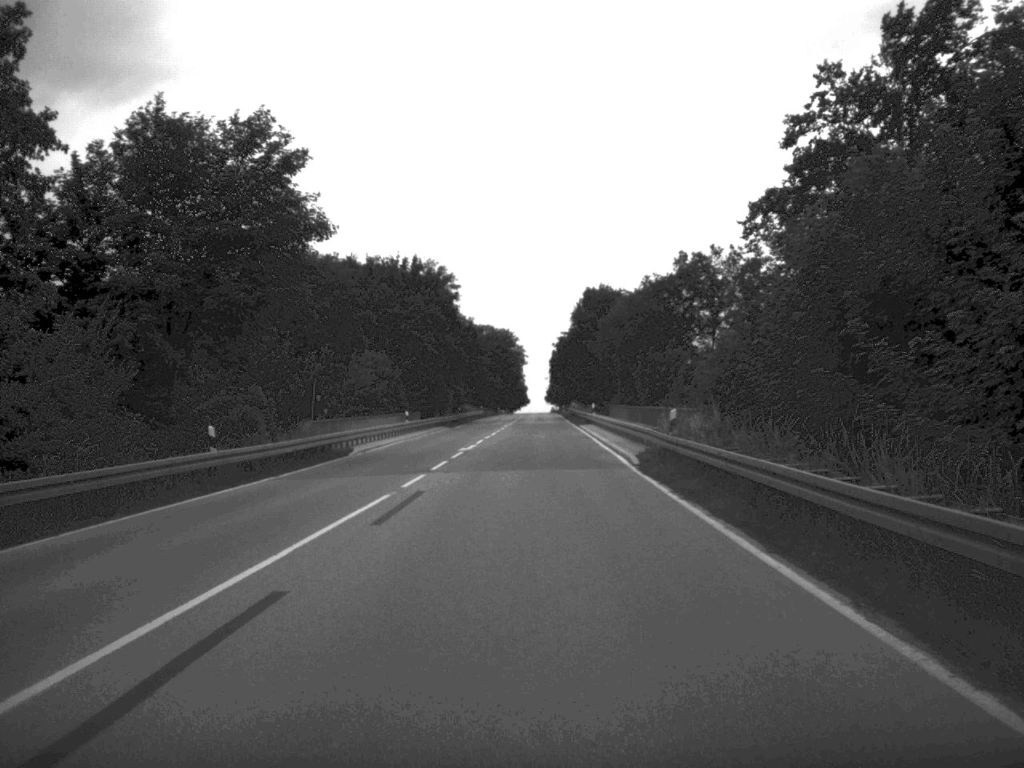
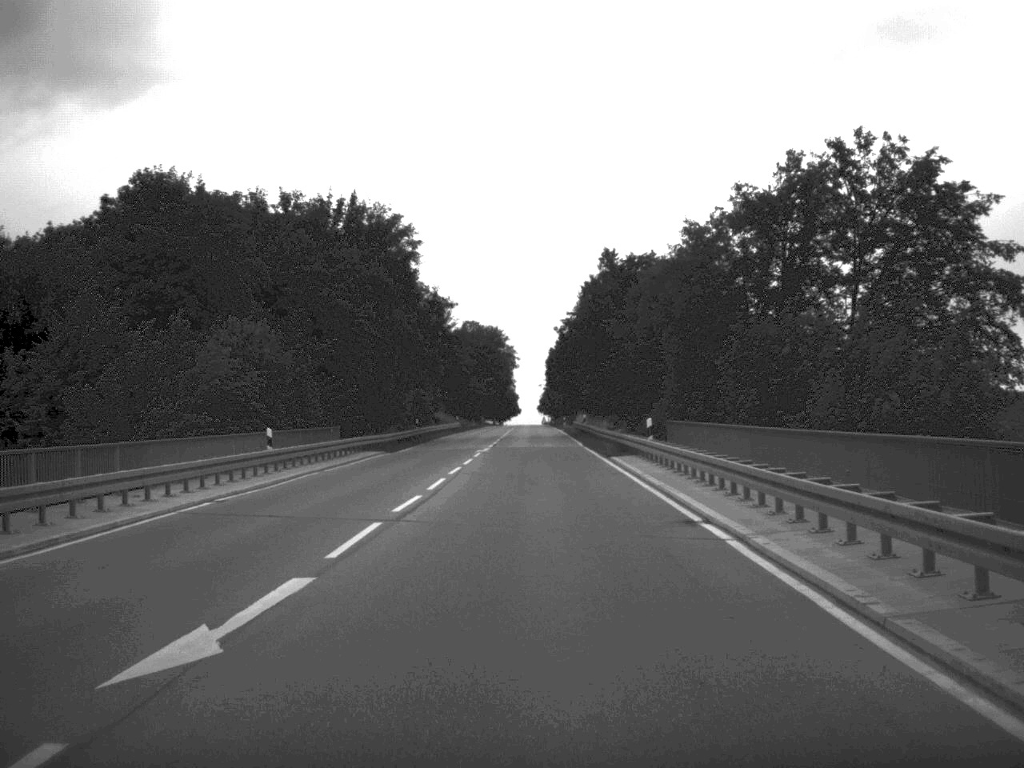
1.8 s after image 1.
(+0.1, +34.0) m; 0°
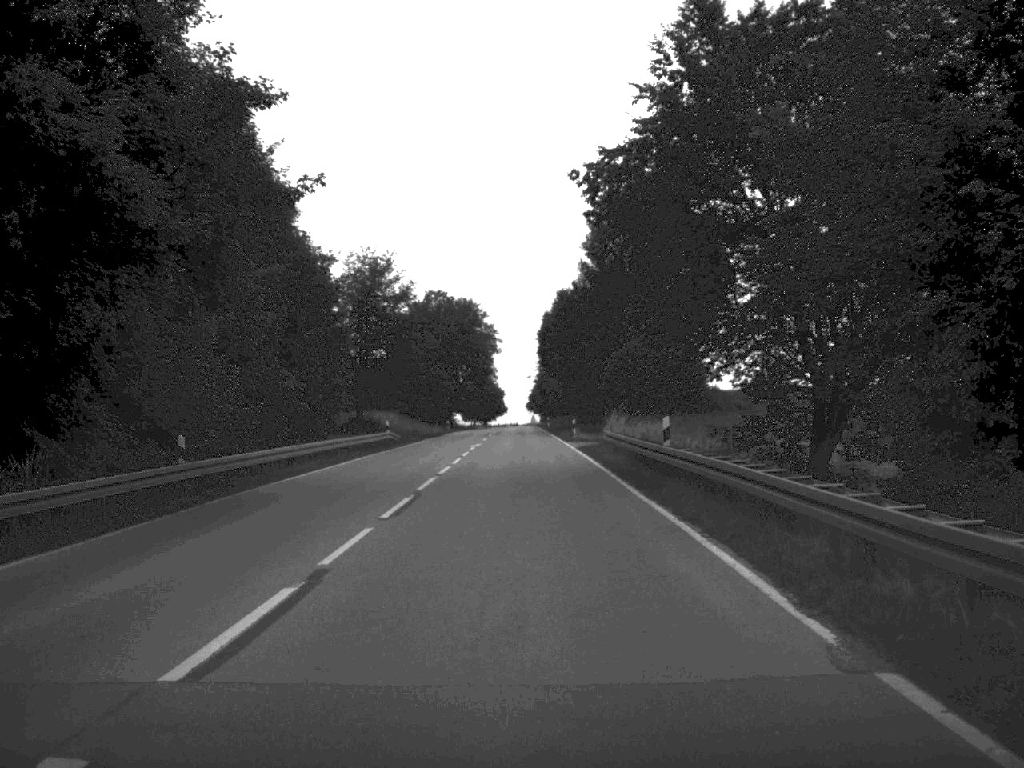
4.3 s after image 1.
(+0.4, +47.9) m; 0°
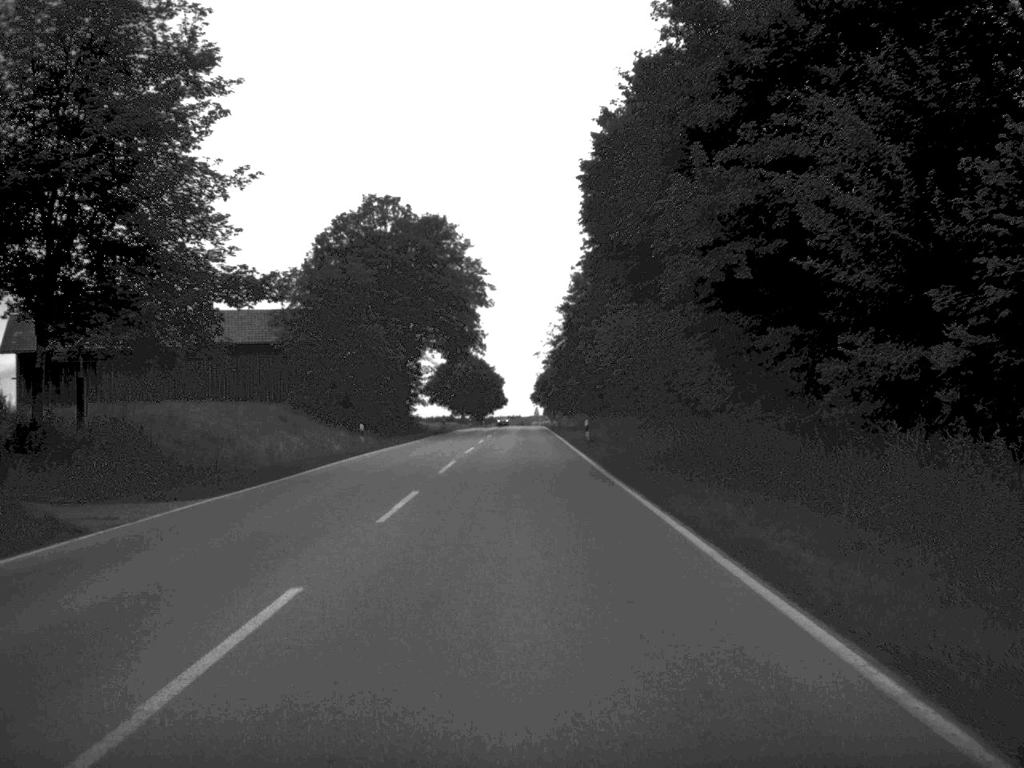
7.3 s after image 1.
(-0.4, +61.6) m; 0°
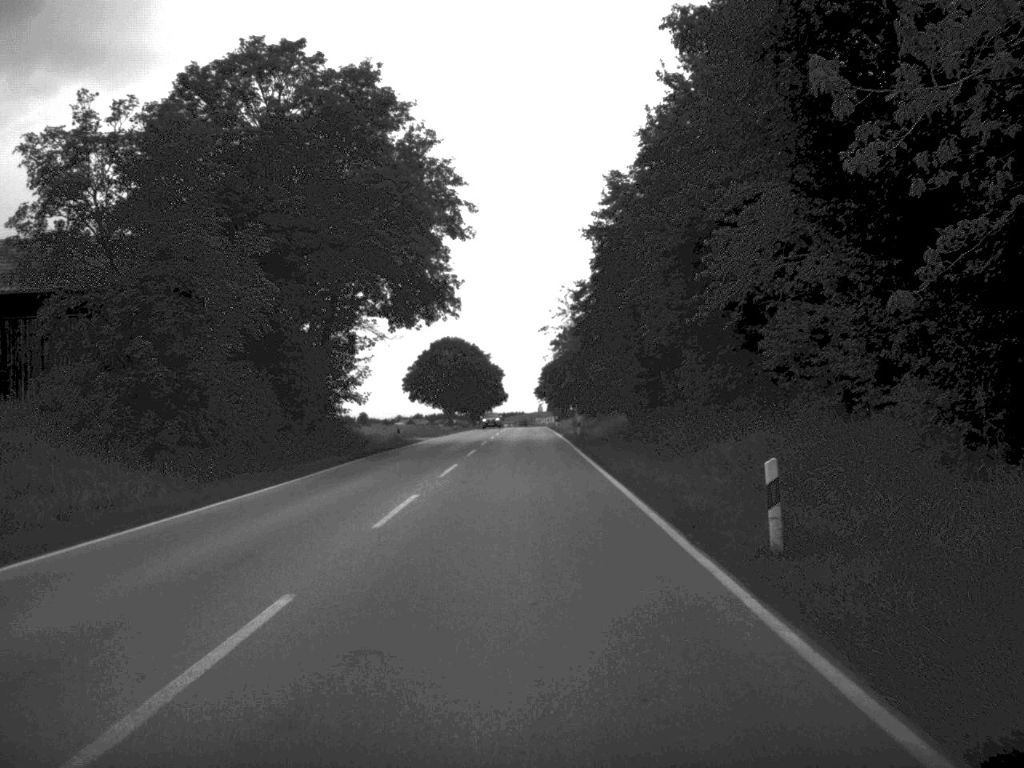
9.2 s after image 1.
(-0.1, +37.0) m; 0°
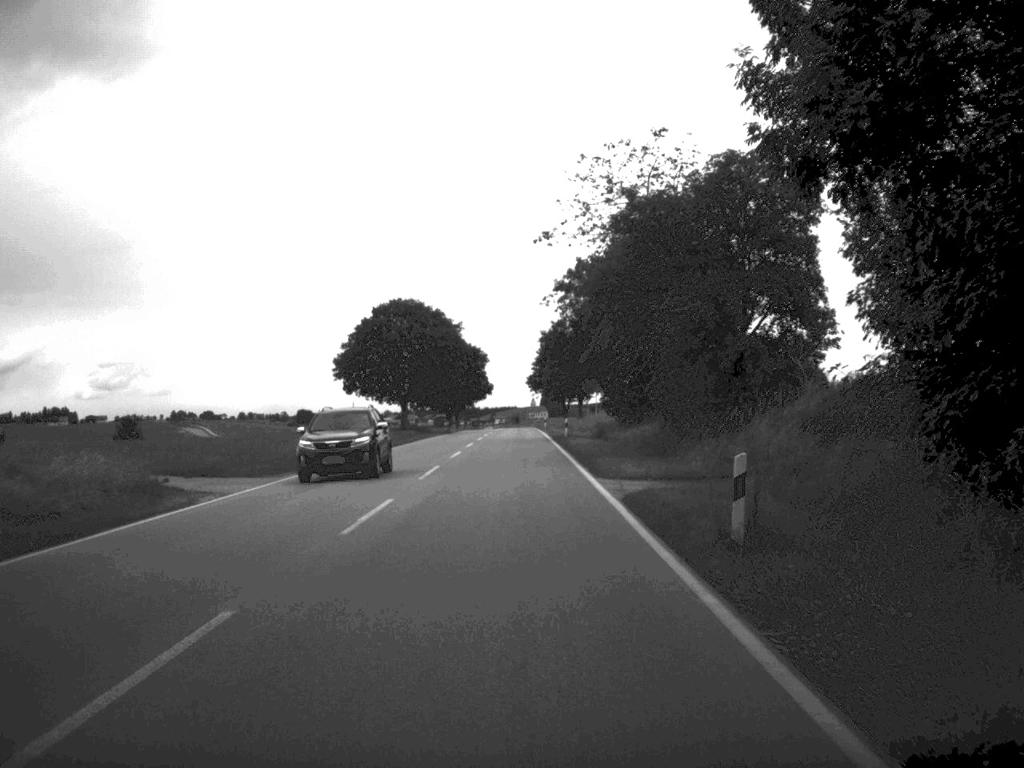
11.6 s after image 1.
(+0.2, +49.6) m; 0°
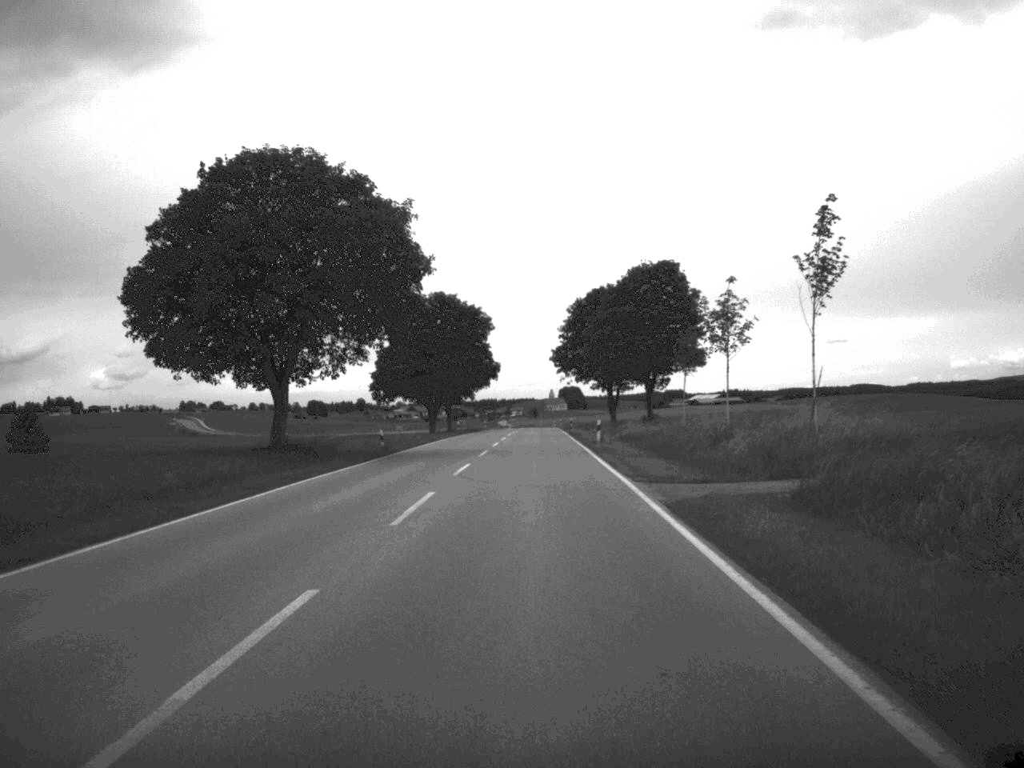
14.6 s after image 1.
(-0.7, +59.4) m; -1°
